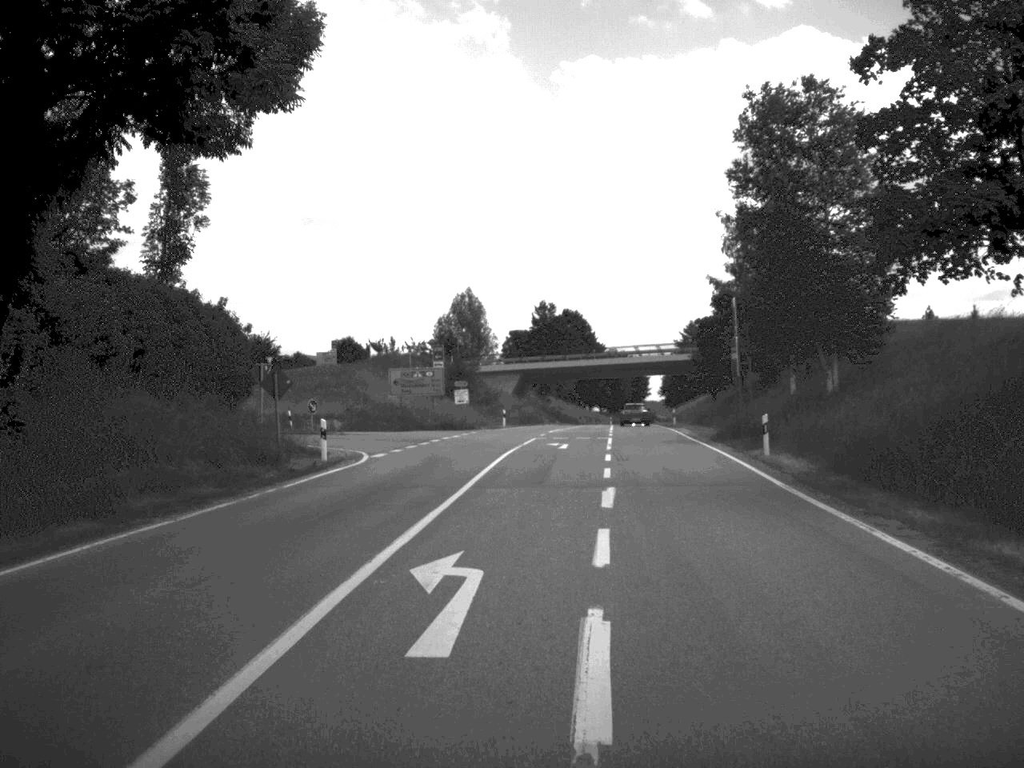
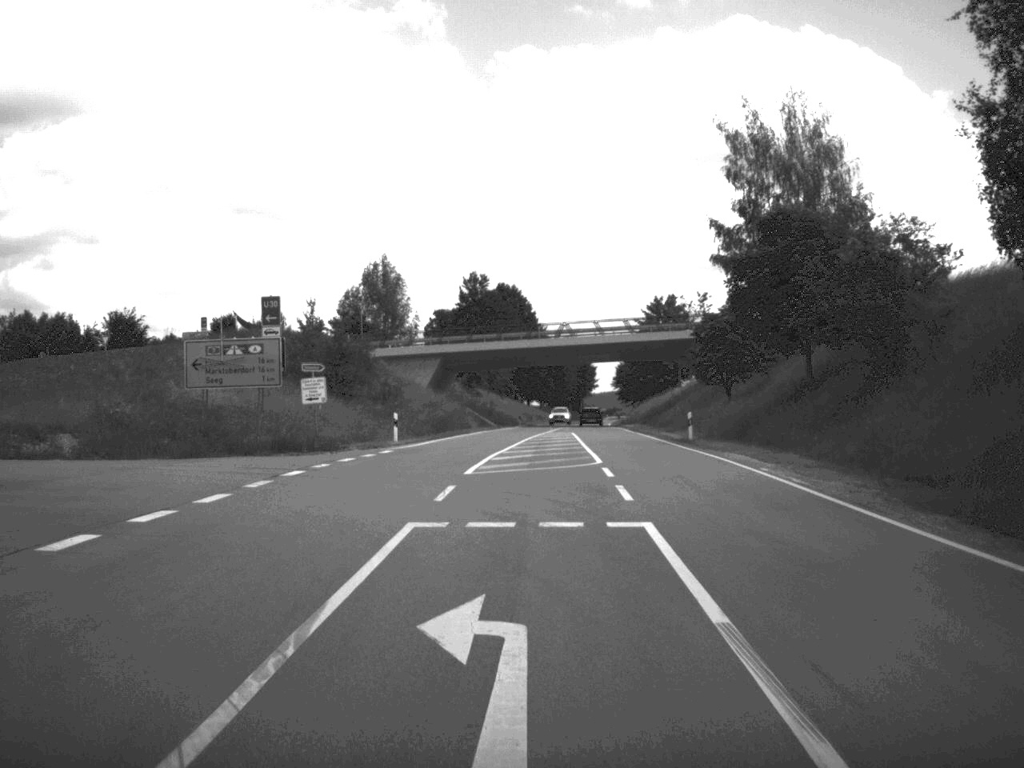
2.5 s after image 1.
(+0.7, +31.6) m; +3°
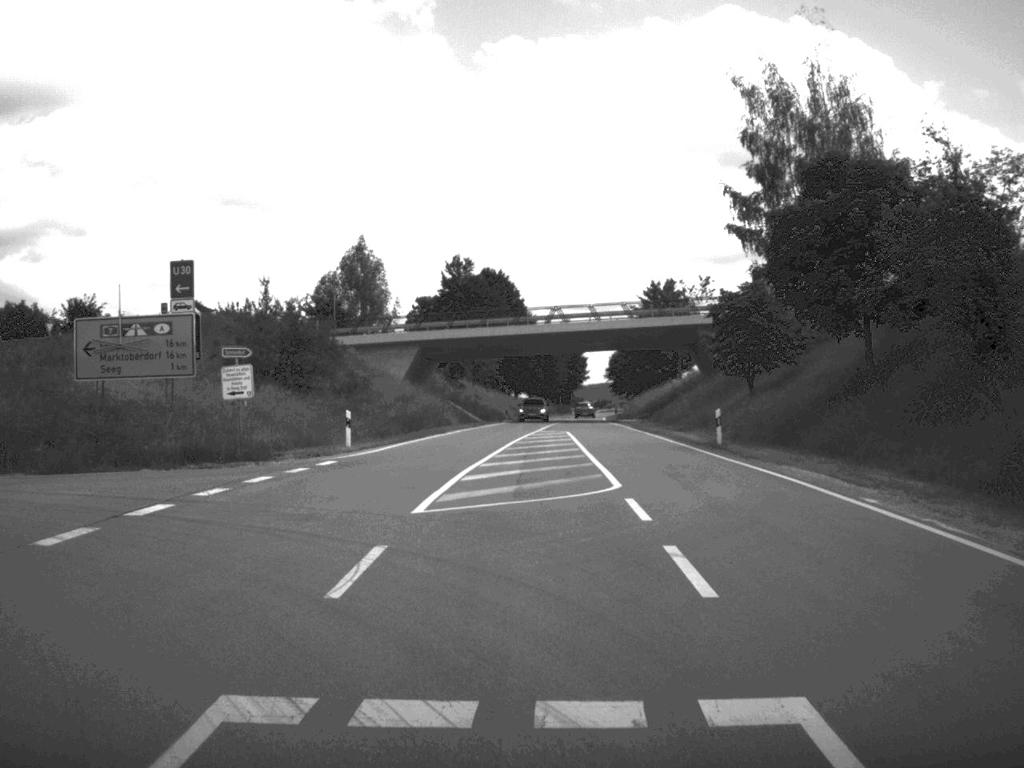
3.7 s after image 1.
(0.0, +8.9) m; 0°
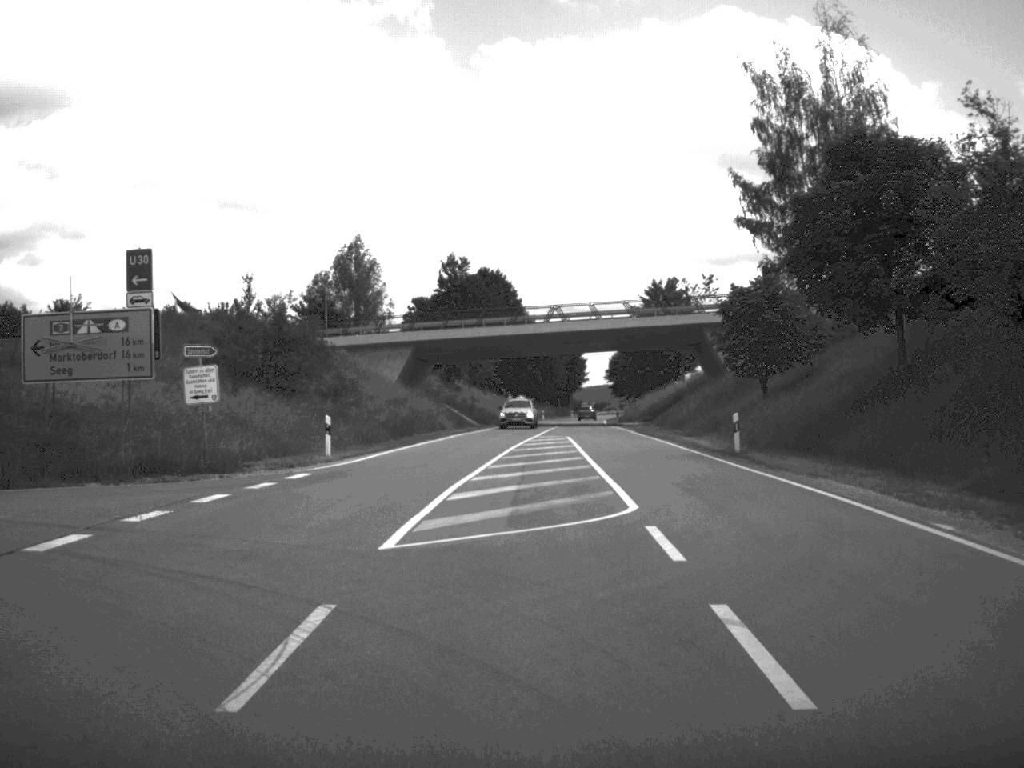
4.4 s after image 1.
(0.0, +3.2) m; 0°
